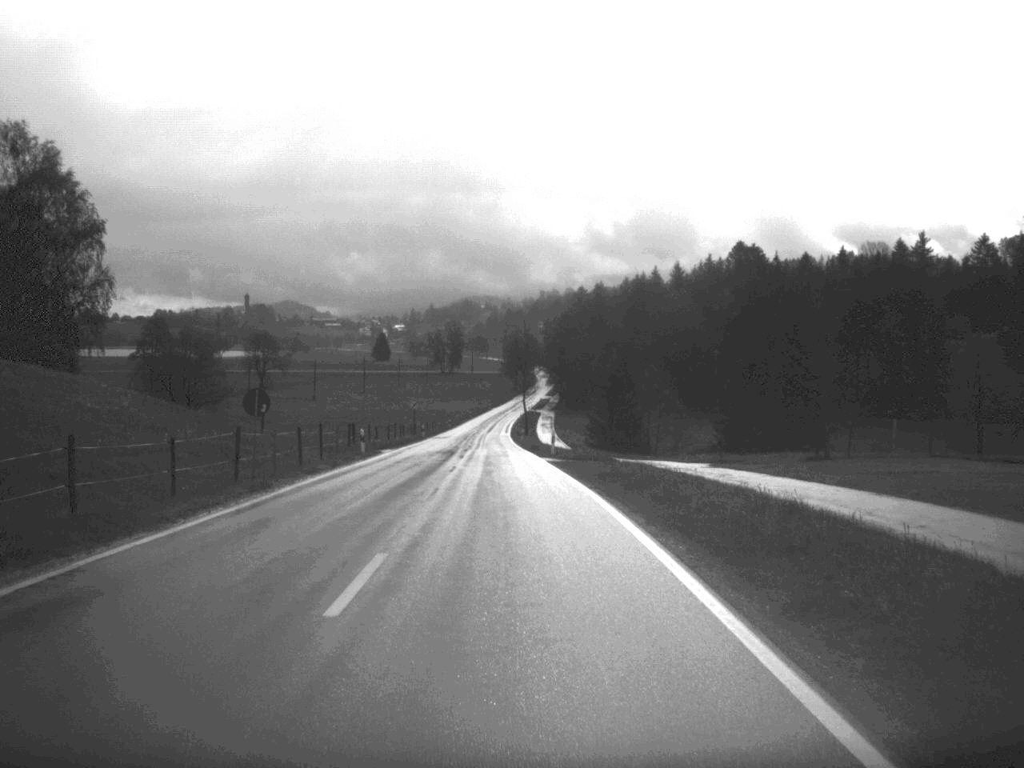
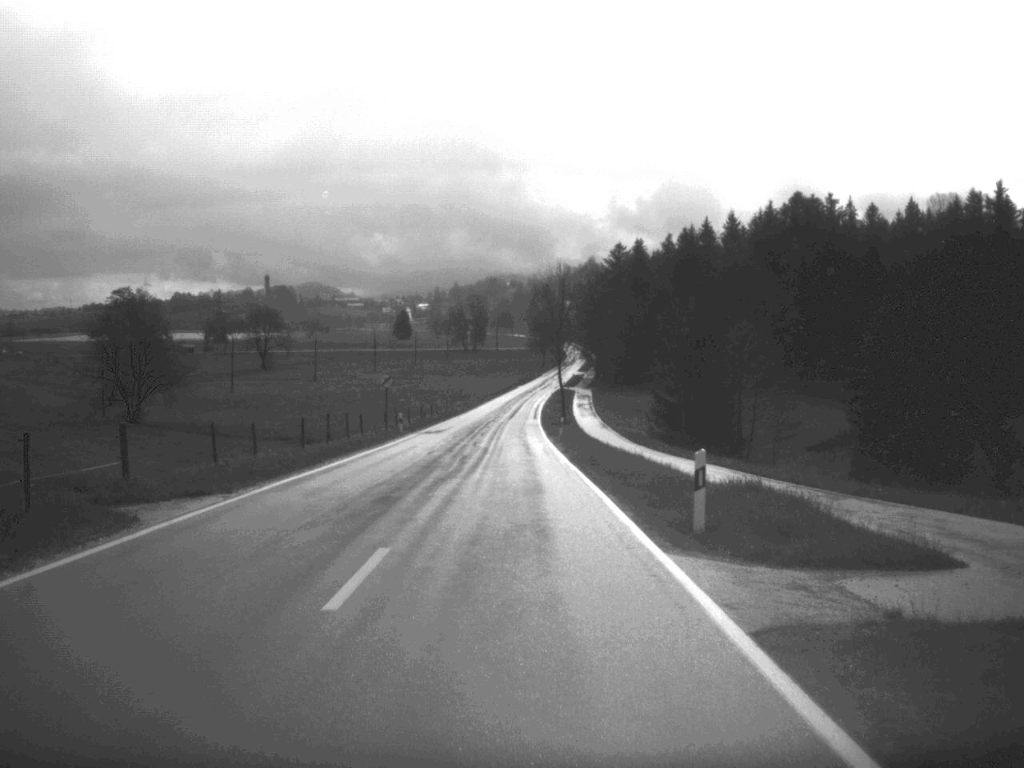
(-0.6, +35.6) m; -1°
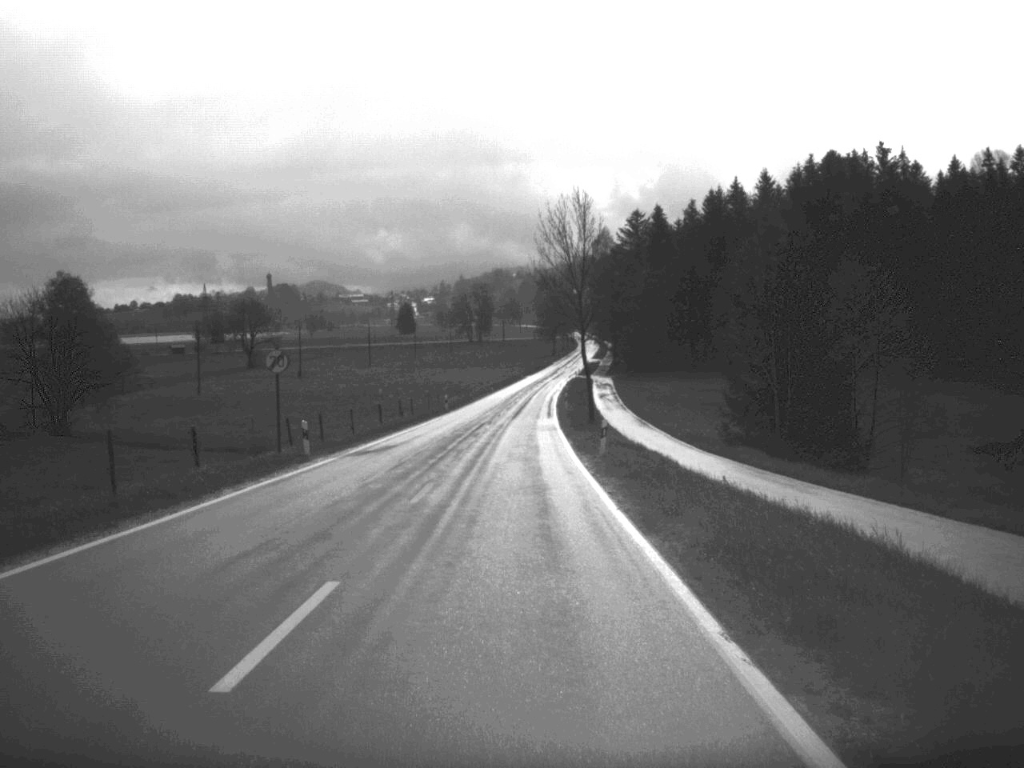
(-0.1, +26.7) m; -1°
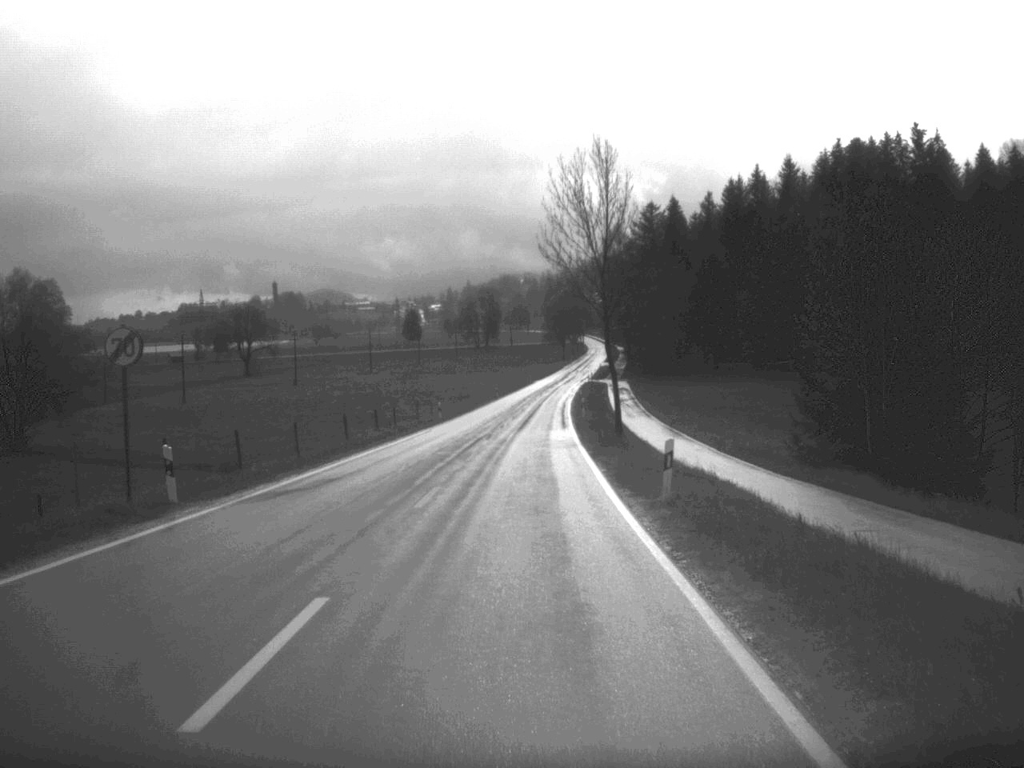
(0.0, +12.6) m; 0°
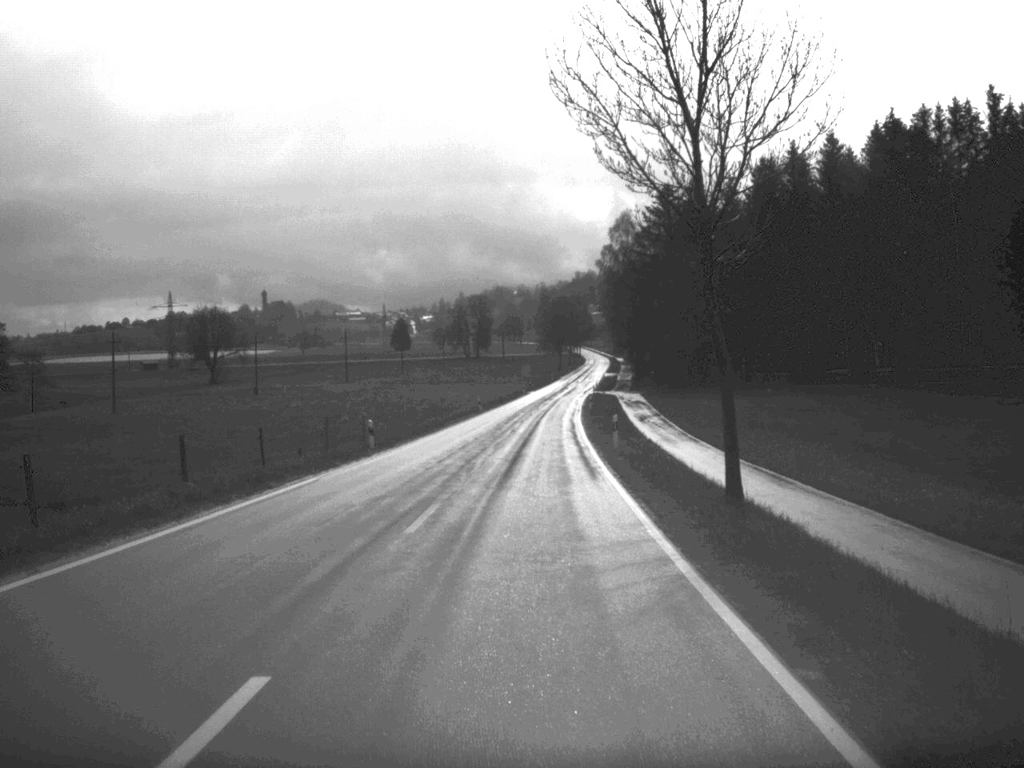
(0.0, +26.7) m; 0°
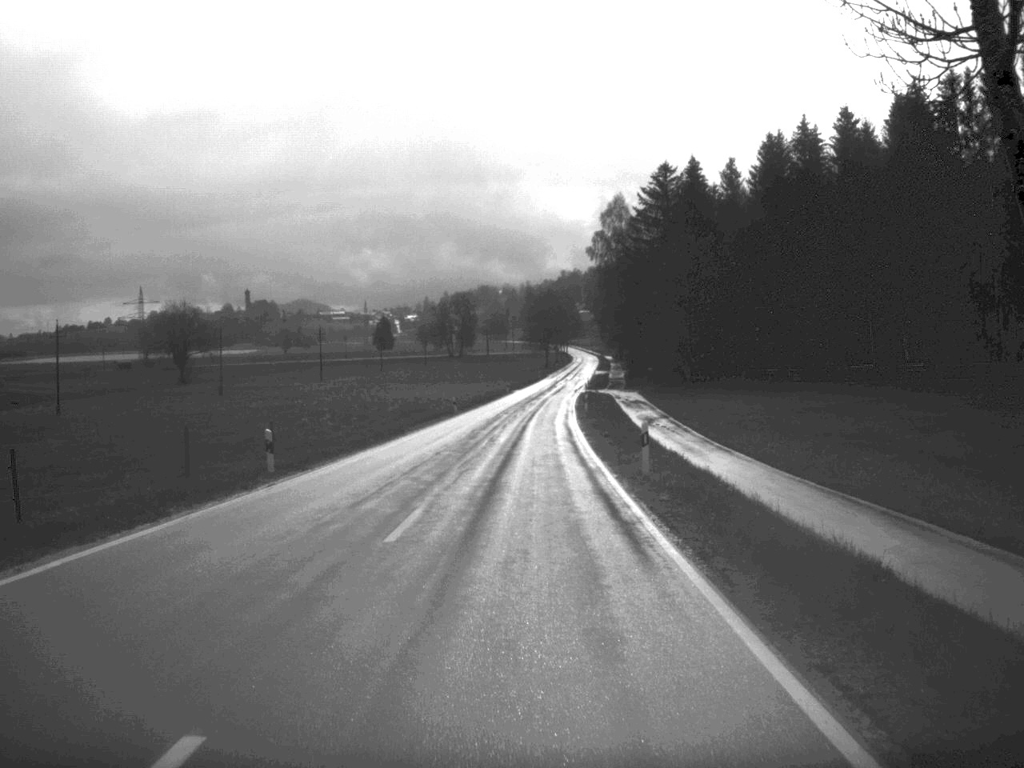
(+0.1, +13.3) m; +1°
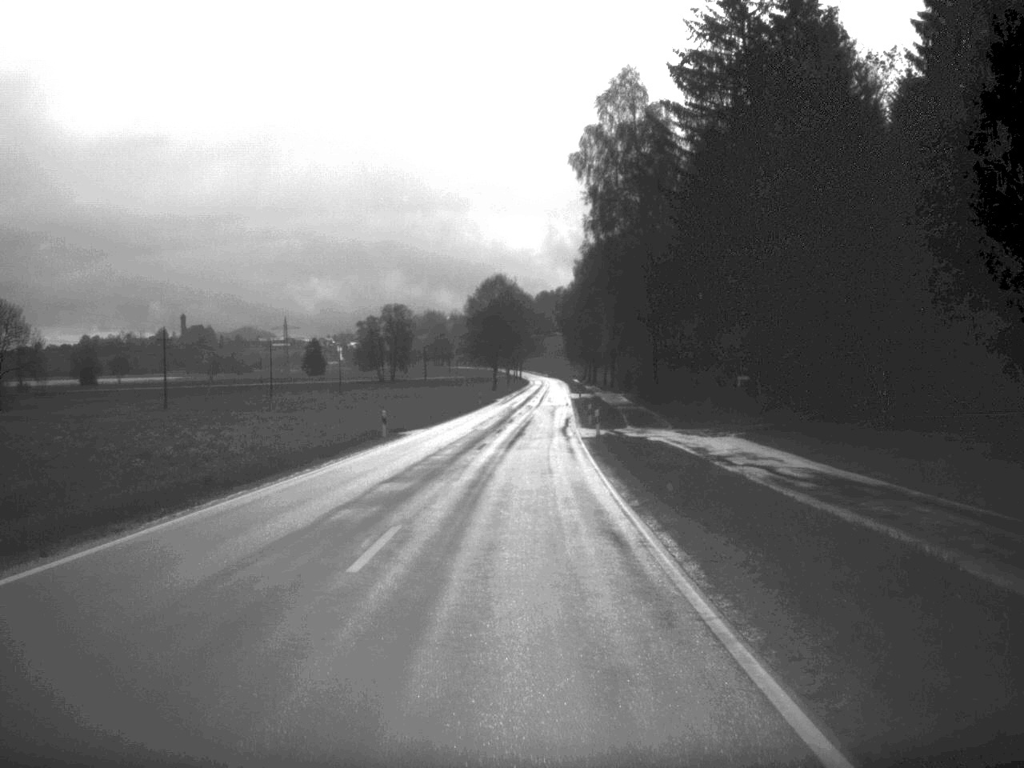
(+1.2, +73.9) m; +2°
